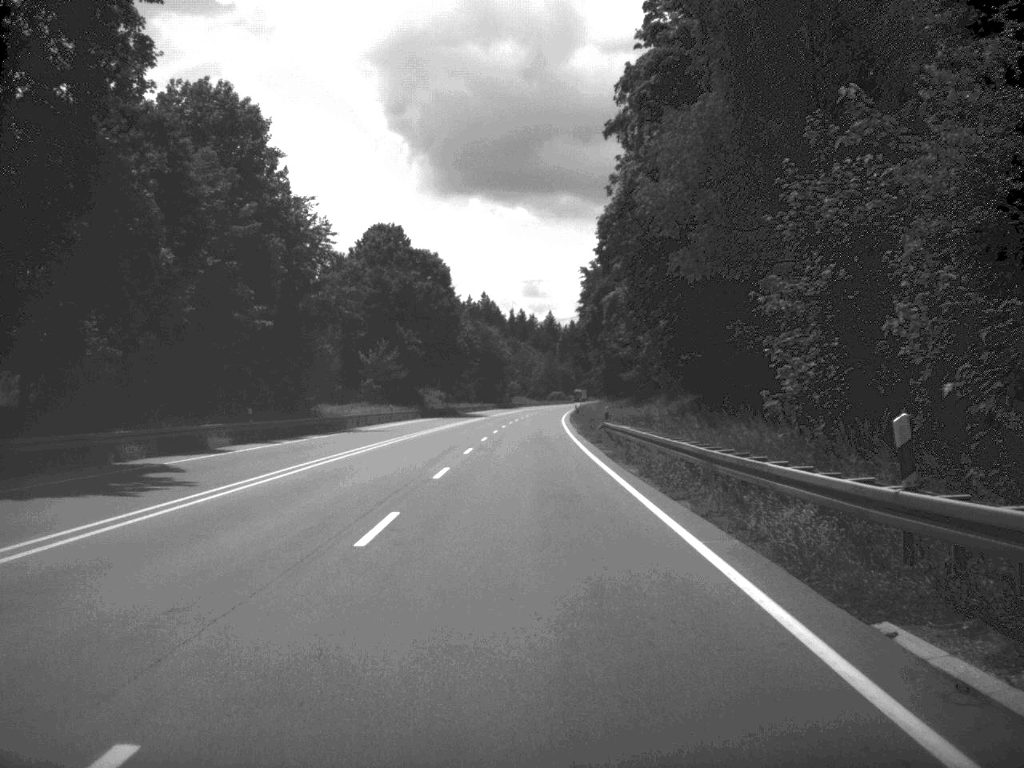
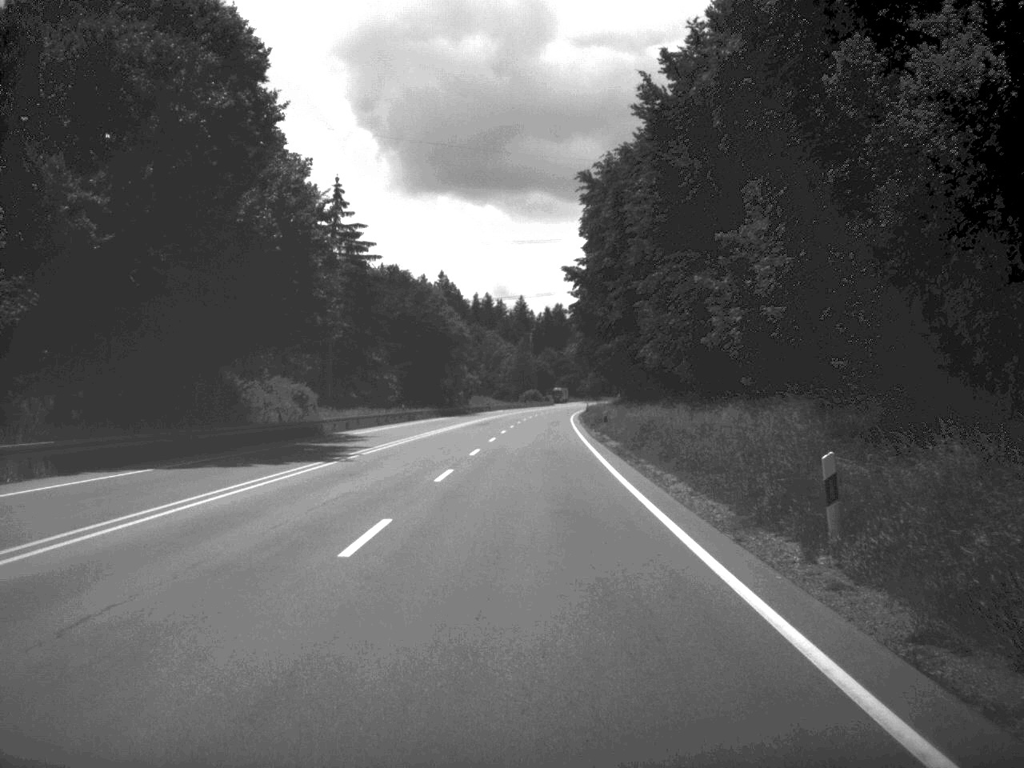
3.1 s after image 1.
(+0.5, +83.7) m; +1°
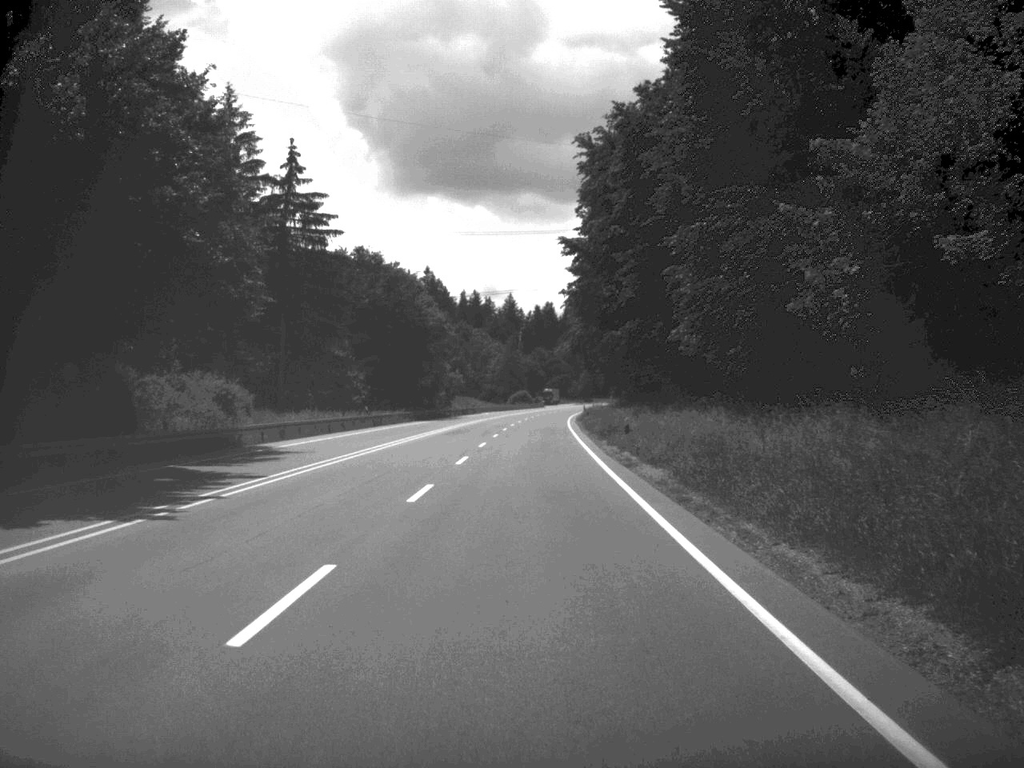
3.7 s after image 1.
(+0.1, +16.5) m; 0°
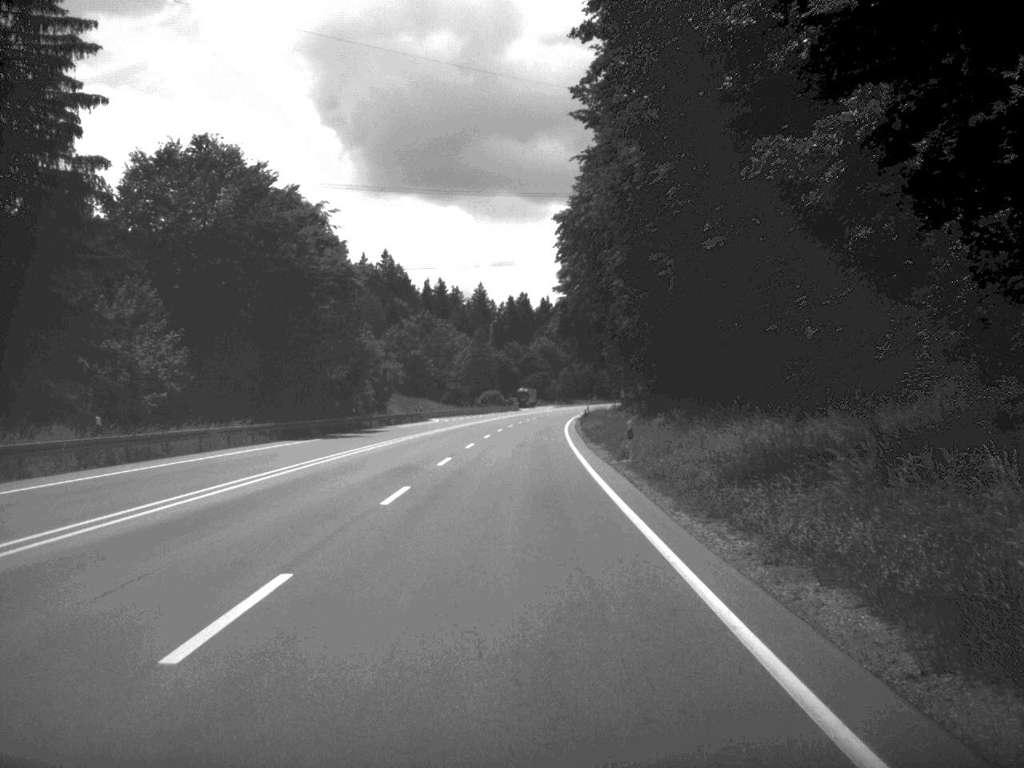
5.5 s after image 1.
(+0.5, +47.9) m; +1°
